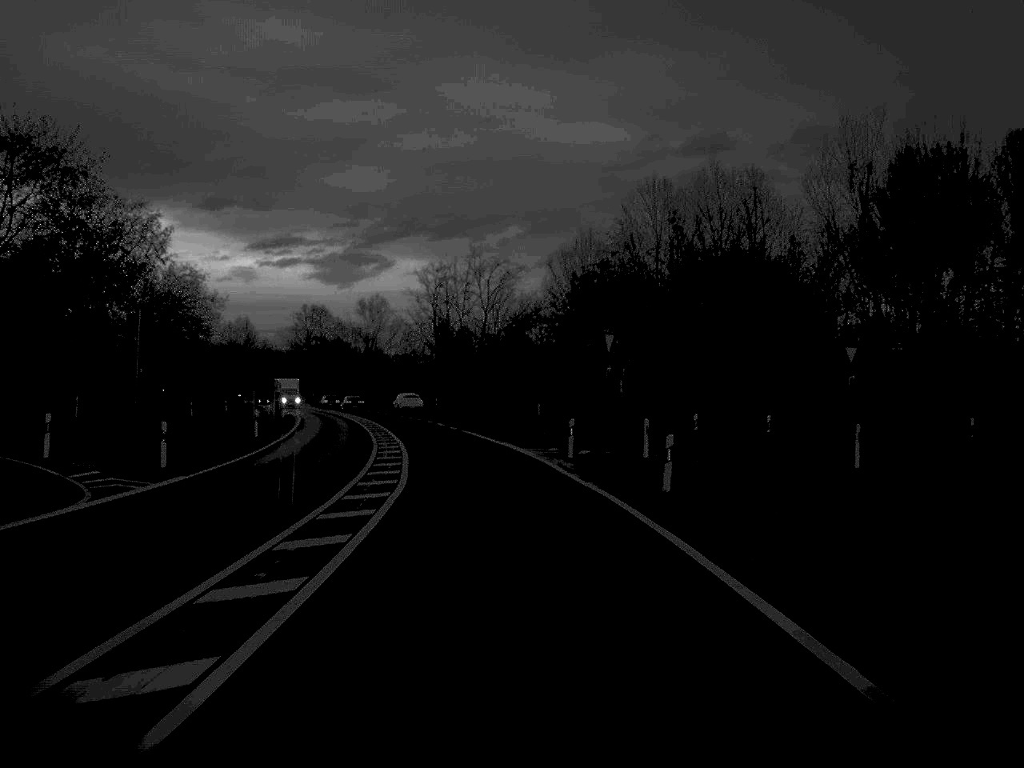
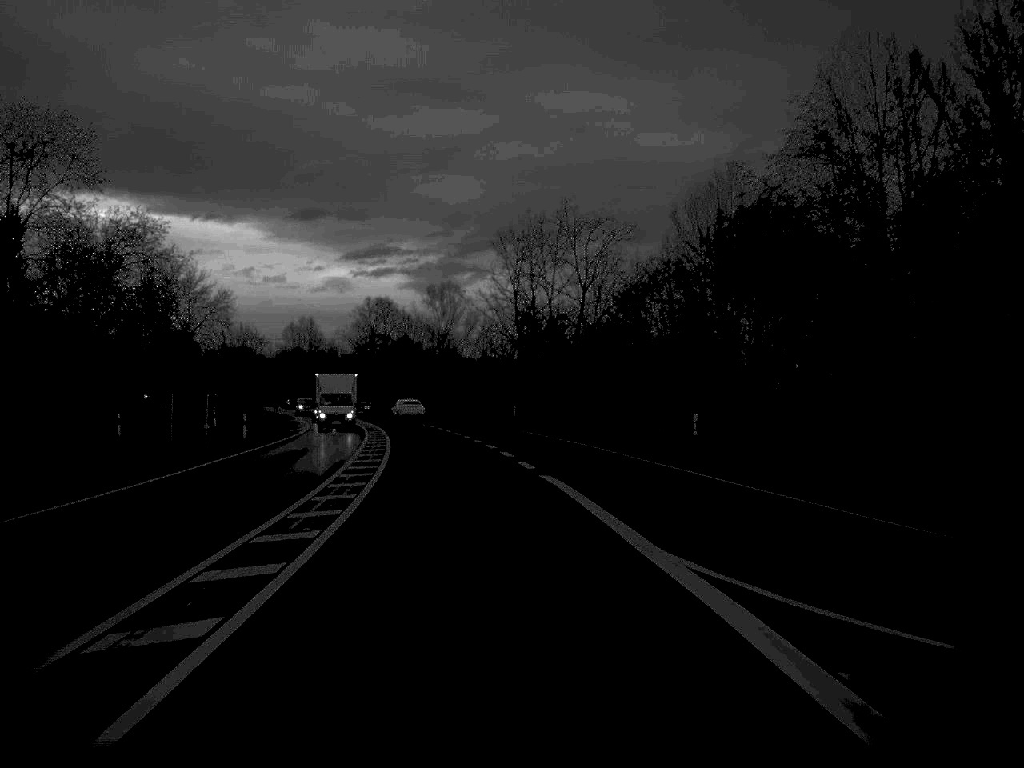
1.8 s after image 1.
(-1.2, +33.3) m; -4°
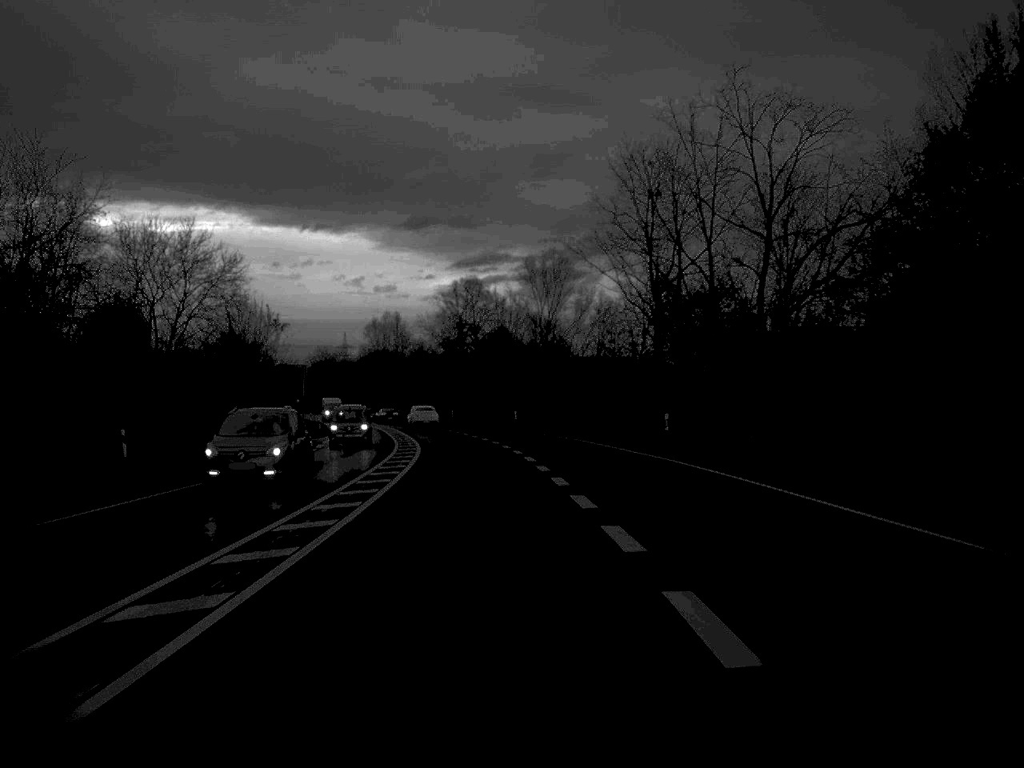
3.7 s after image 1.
(-1.5, +35.3) m; -5°
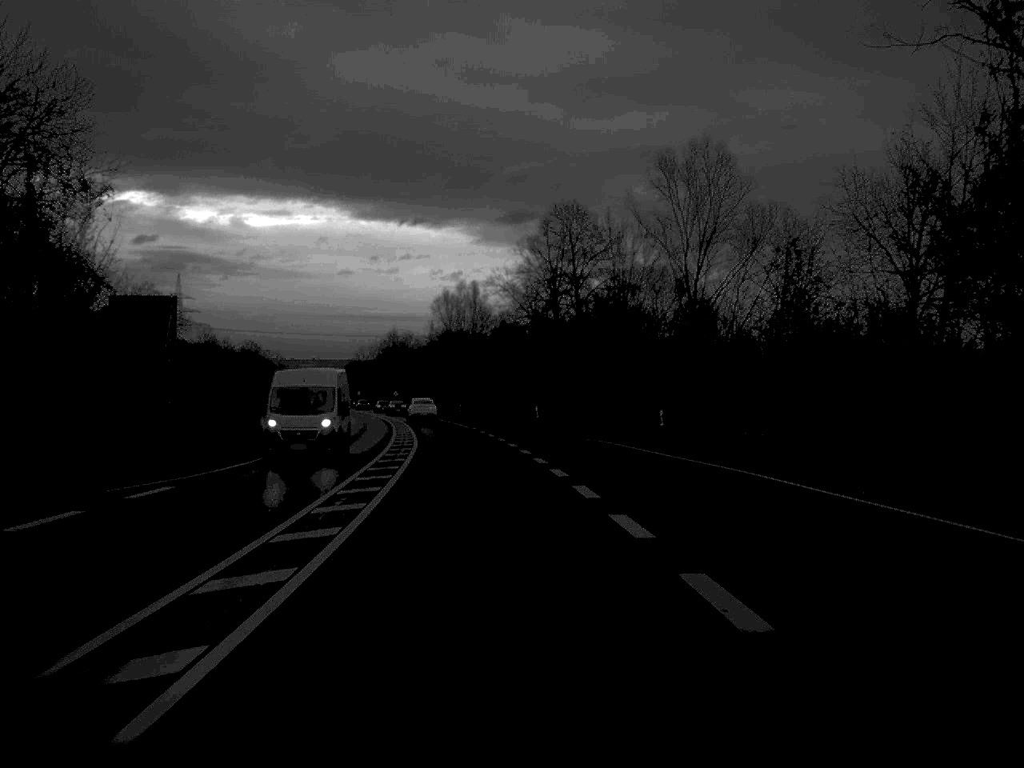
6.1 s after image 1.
(-1.9, +46.3) m; -4°
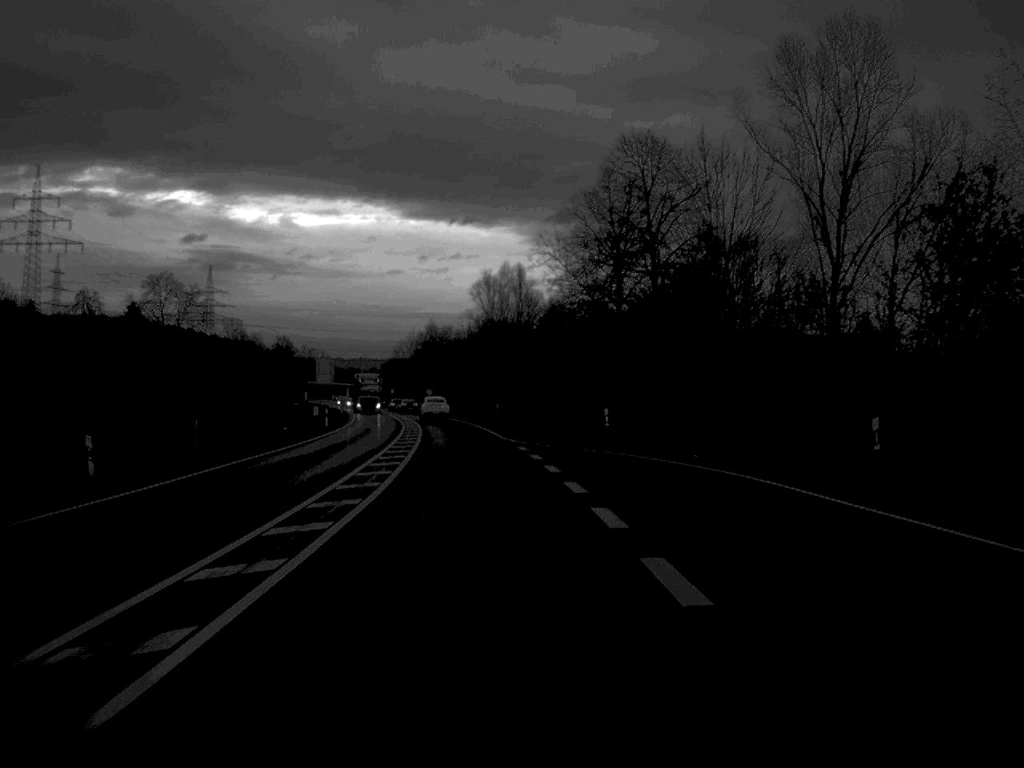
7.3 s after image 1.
(-0.4, +22.4) m; -2°
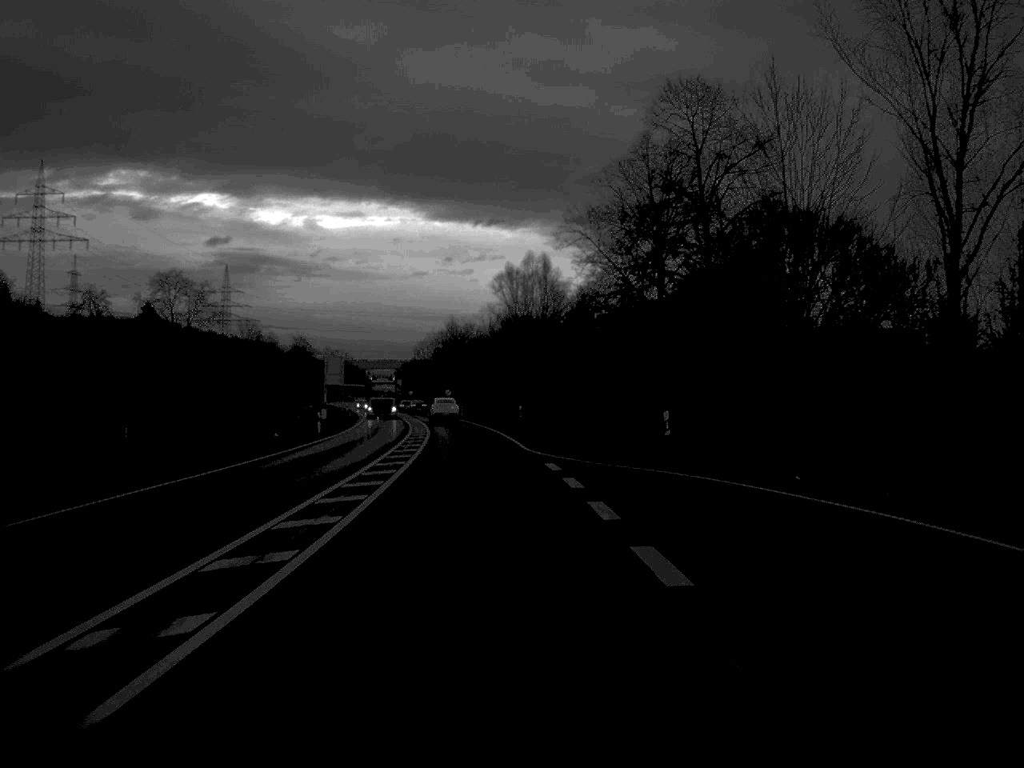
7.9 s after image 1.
(-0.1, +10.9) m; -1°
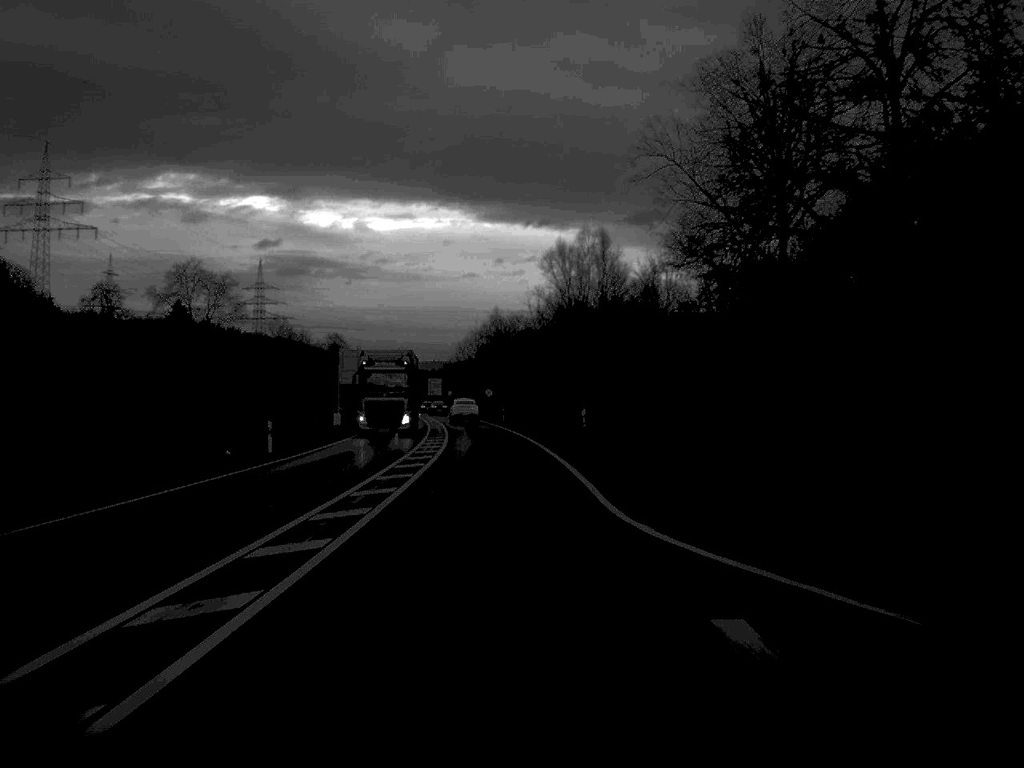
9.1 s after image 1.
(-0.4, +22.4) m; -2°
